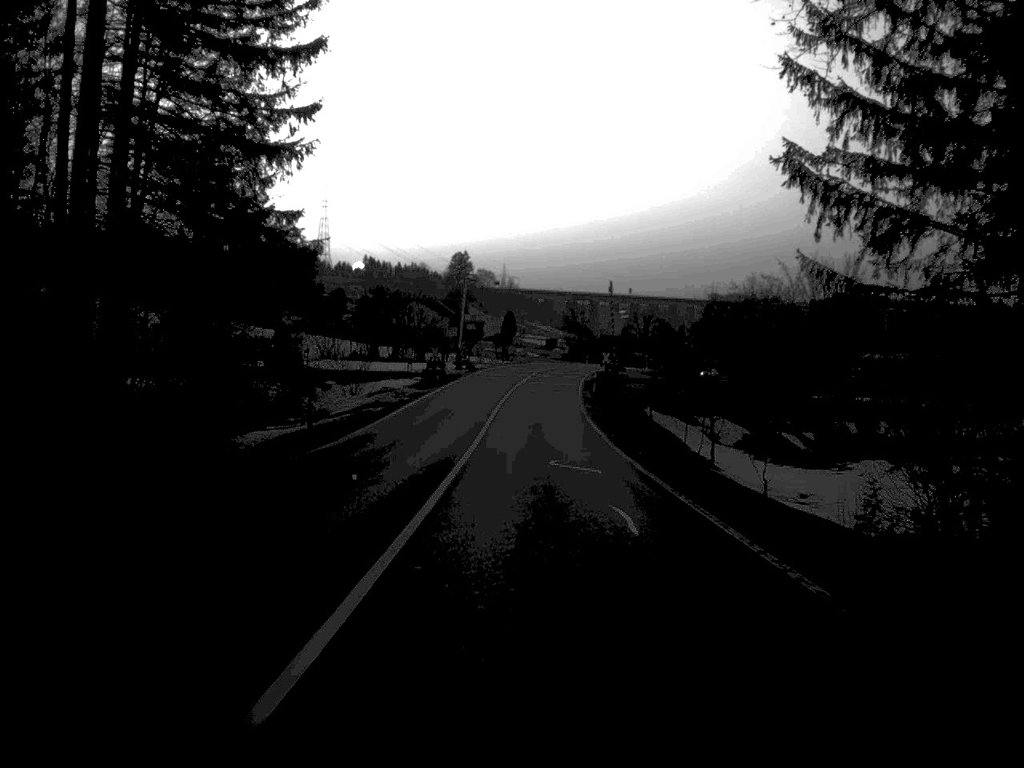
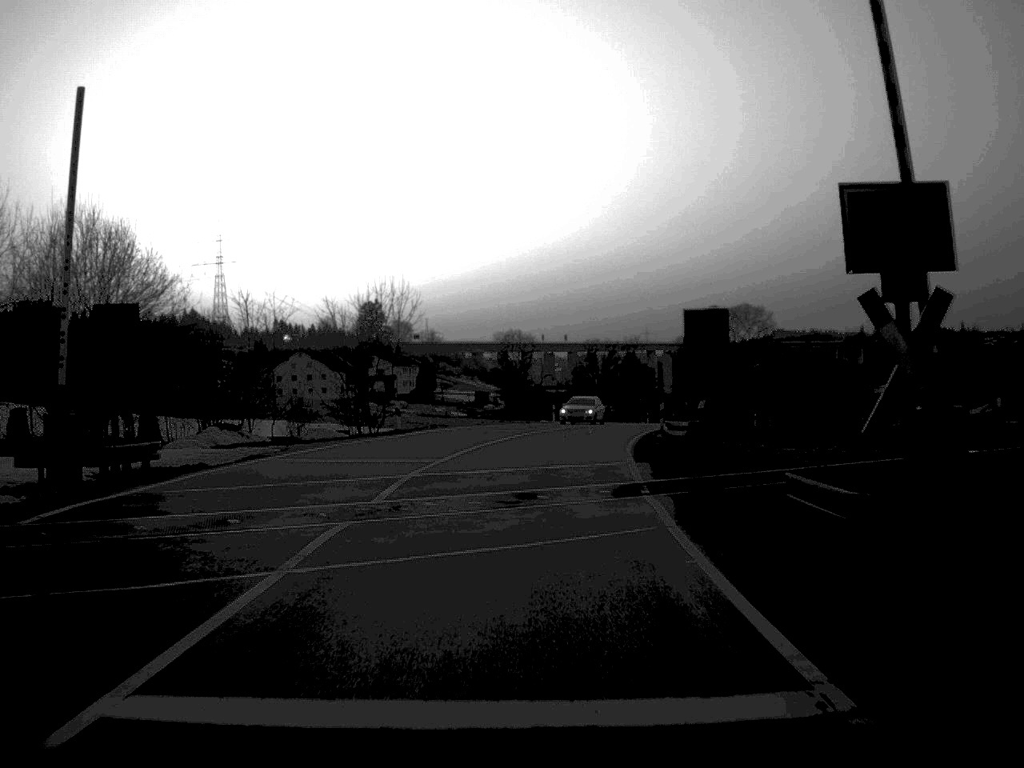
(+1.6, +73.7) m; +3°
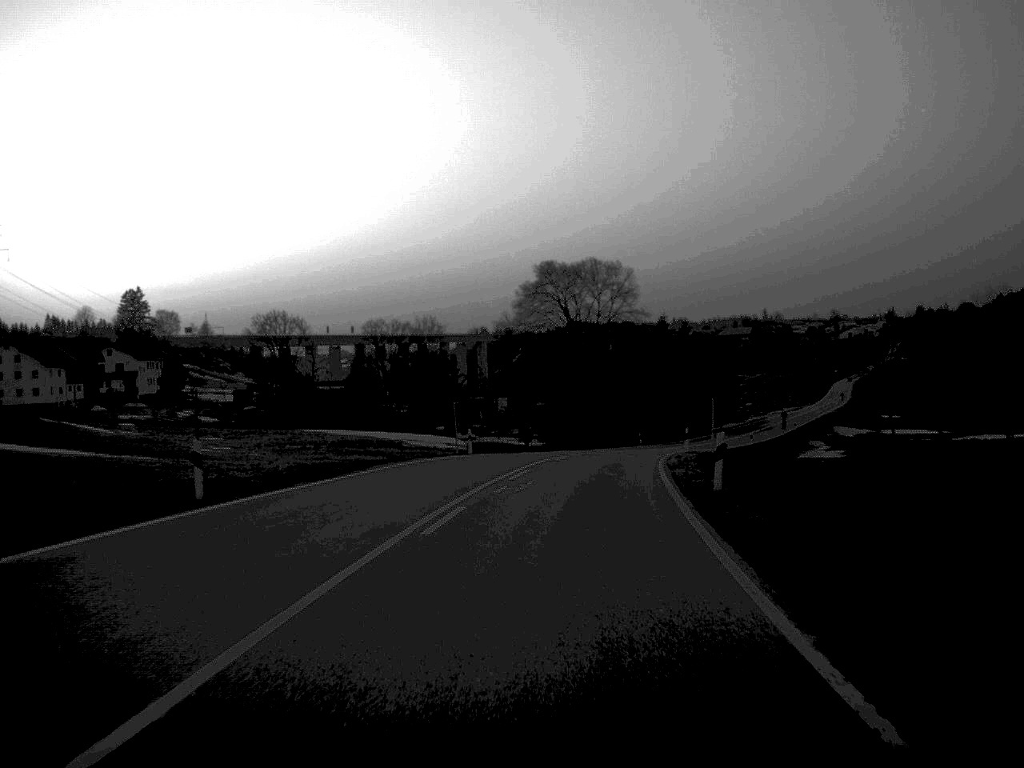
(+3.5, +49.9) m; +9°
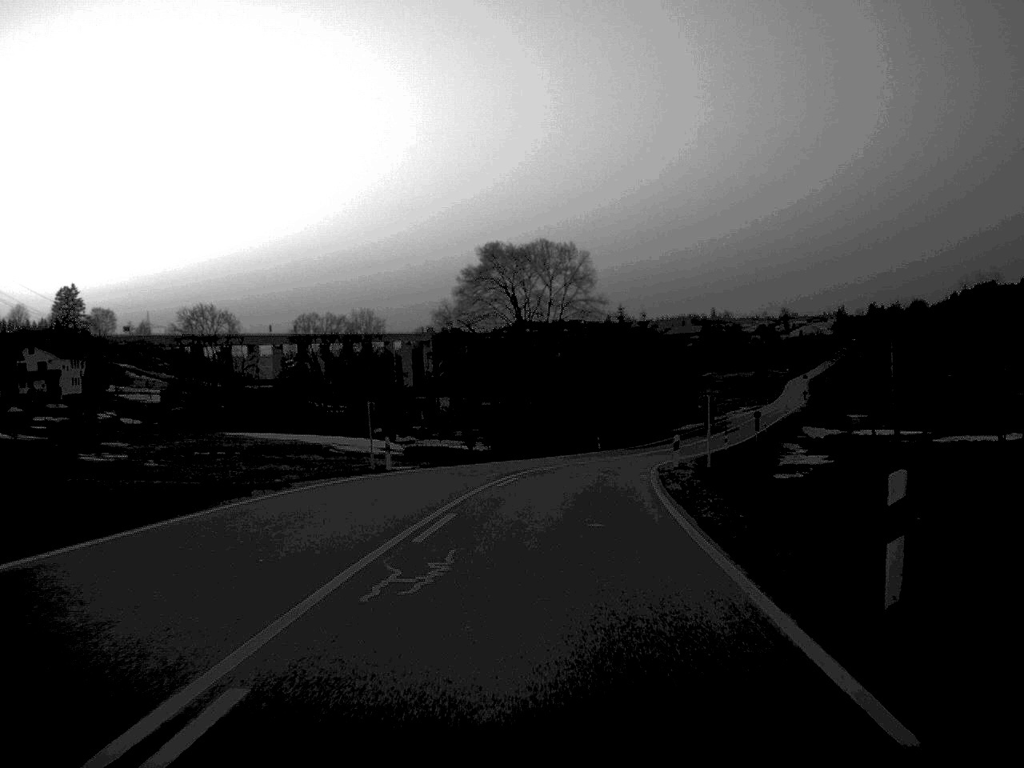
(+0.3, +12.5) m; +2°
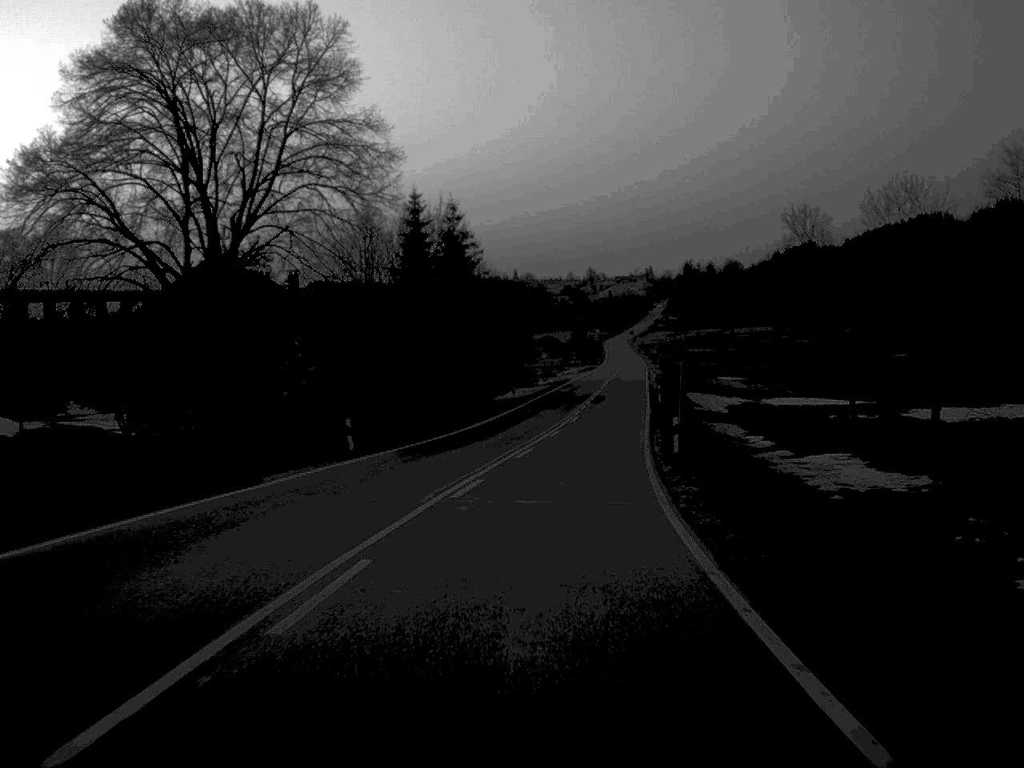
(+4.2, +53.3) m; +9°
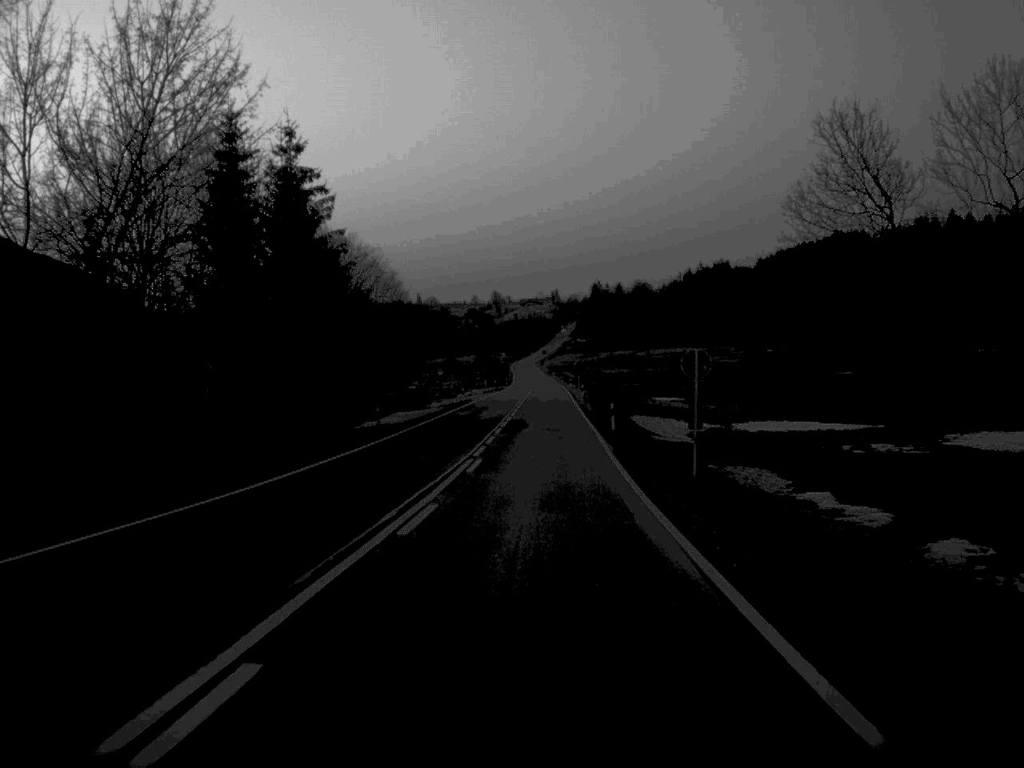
(+1.2, +29.0) m; +4°
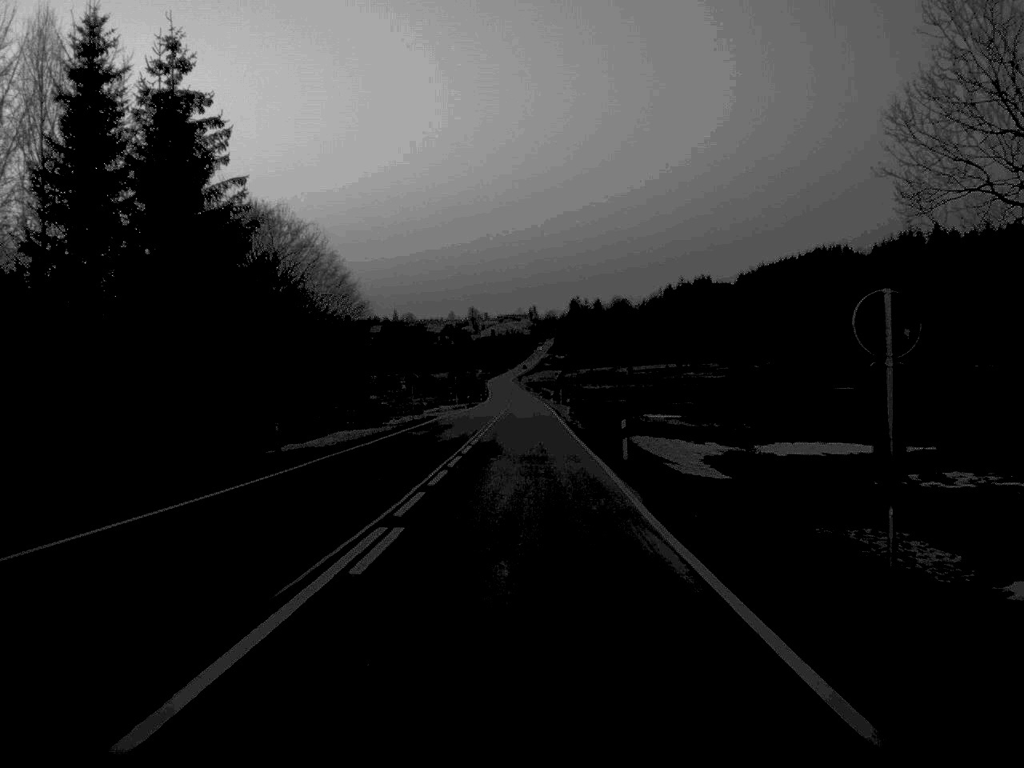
(+0.2, +15.5) m; +1°
